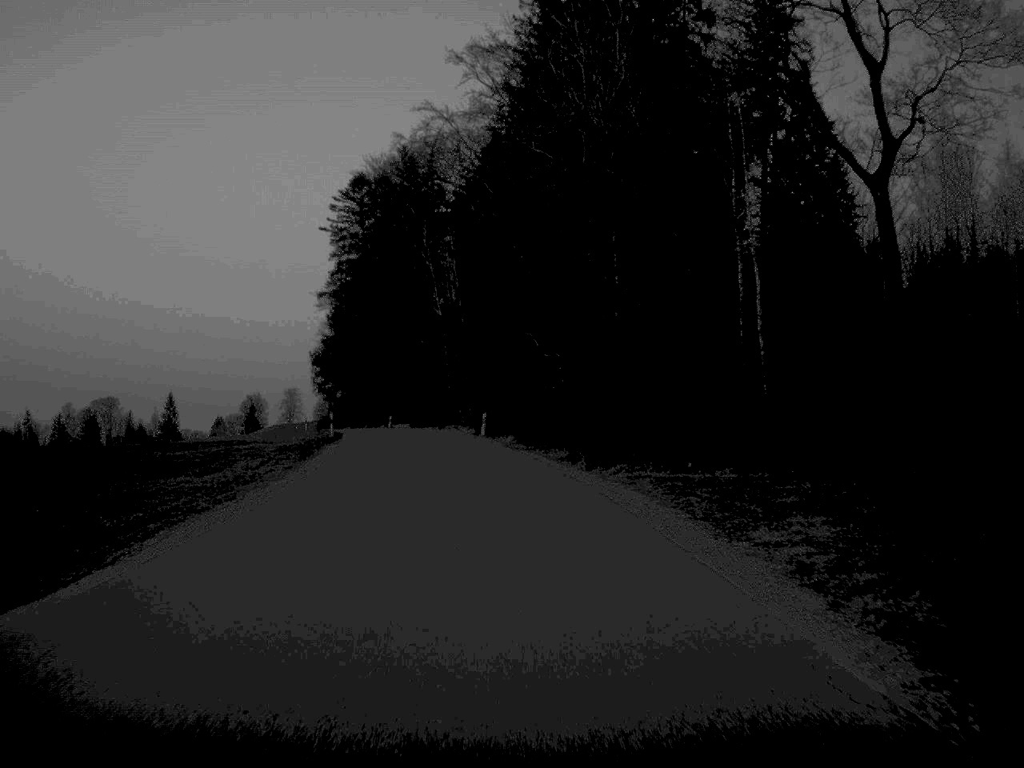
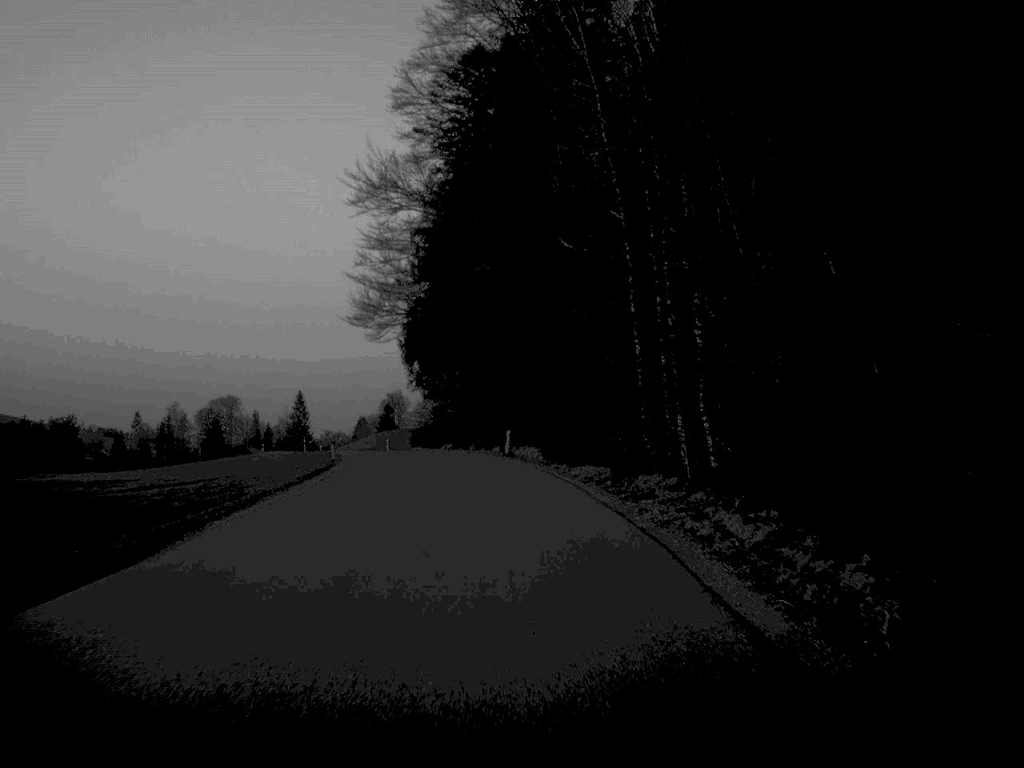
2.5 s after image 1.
(-3.8, +54.9) m; -7°
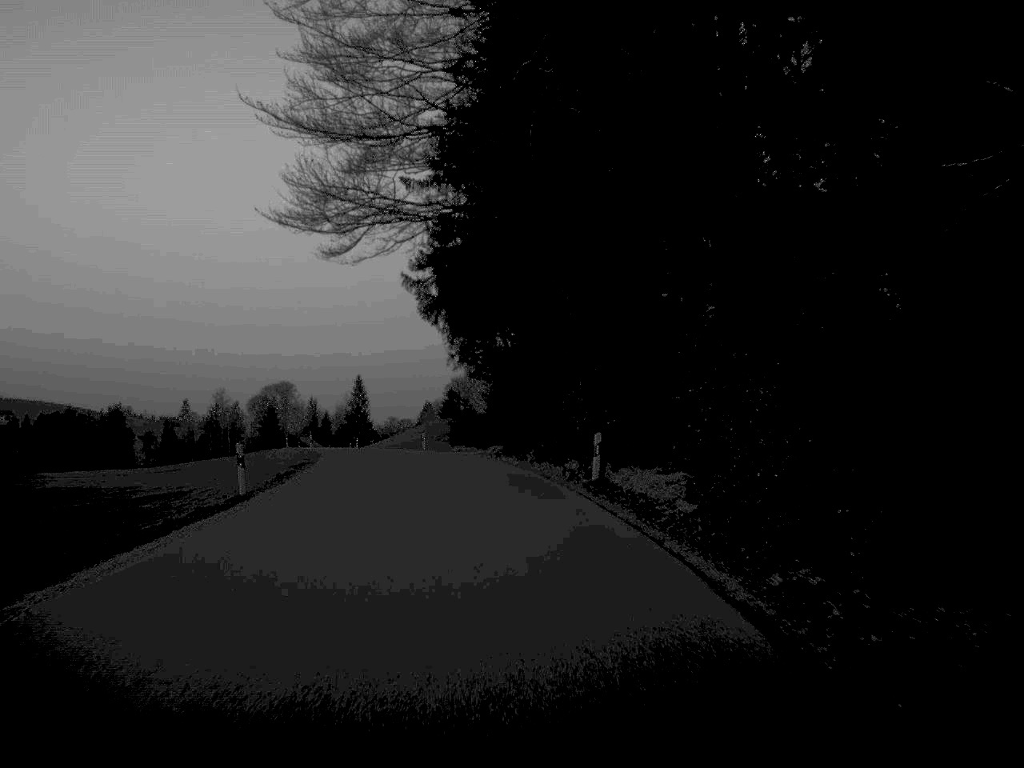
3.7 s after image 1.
(-0.7, +26.3) m; -3°
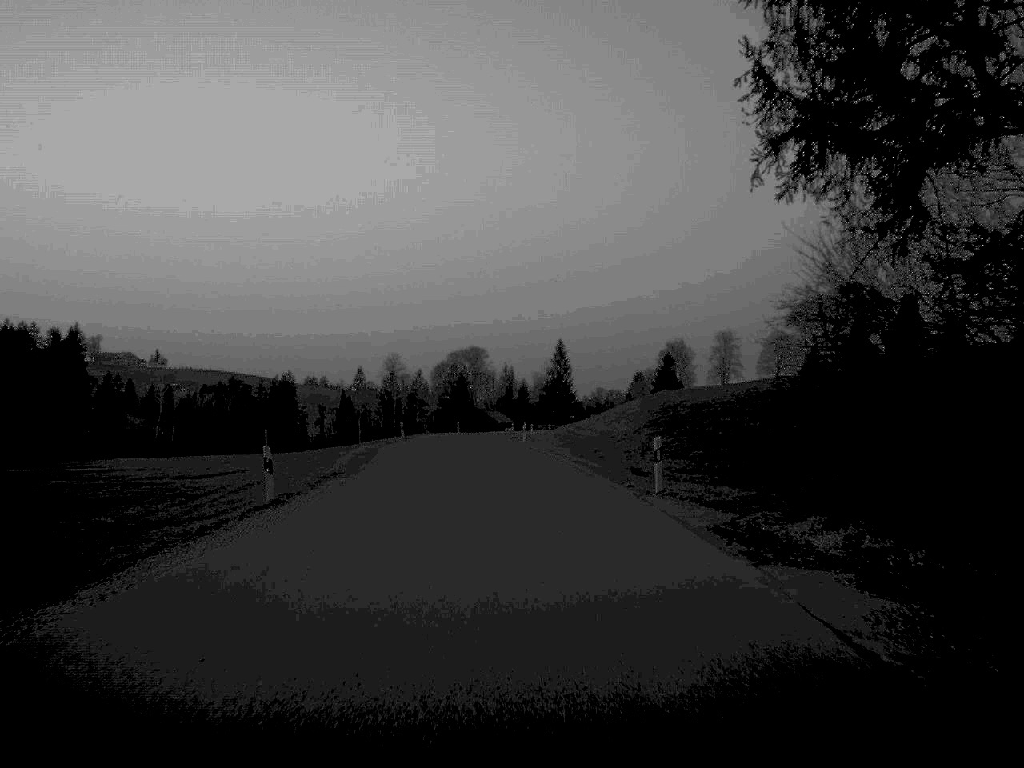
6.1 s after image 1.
(-4.6, +53.8) m; -9°
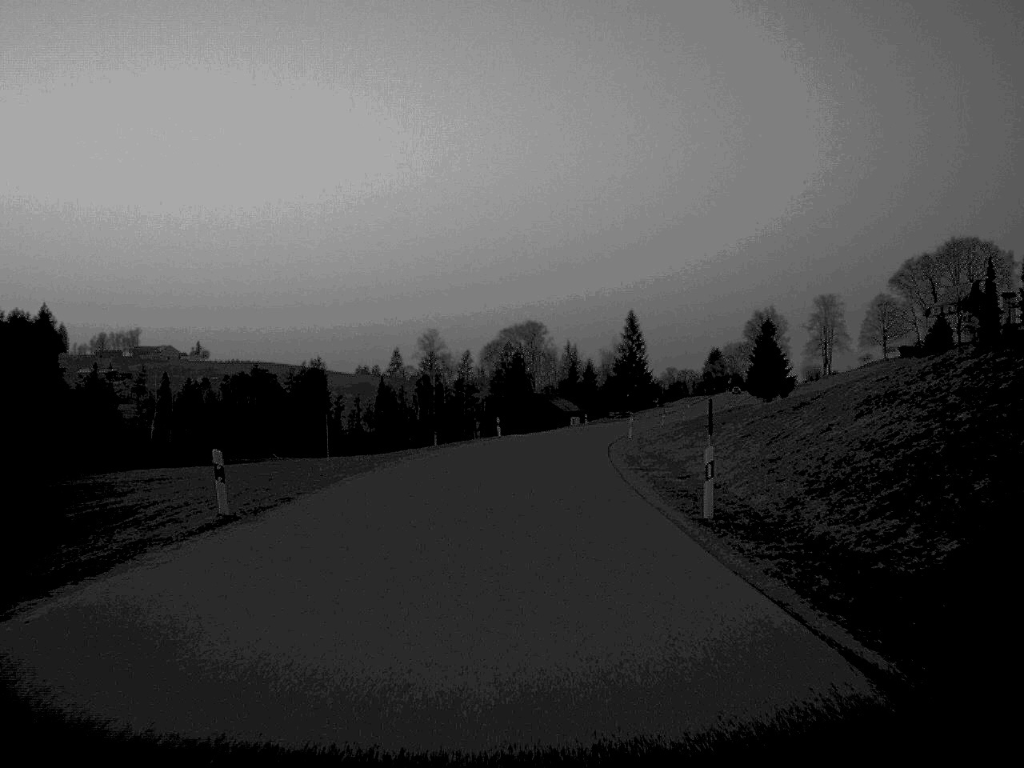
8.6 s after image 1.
(-1.7, +54.7) m; -2°
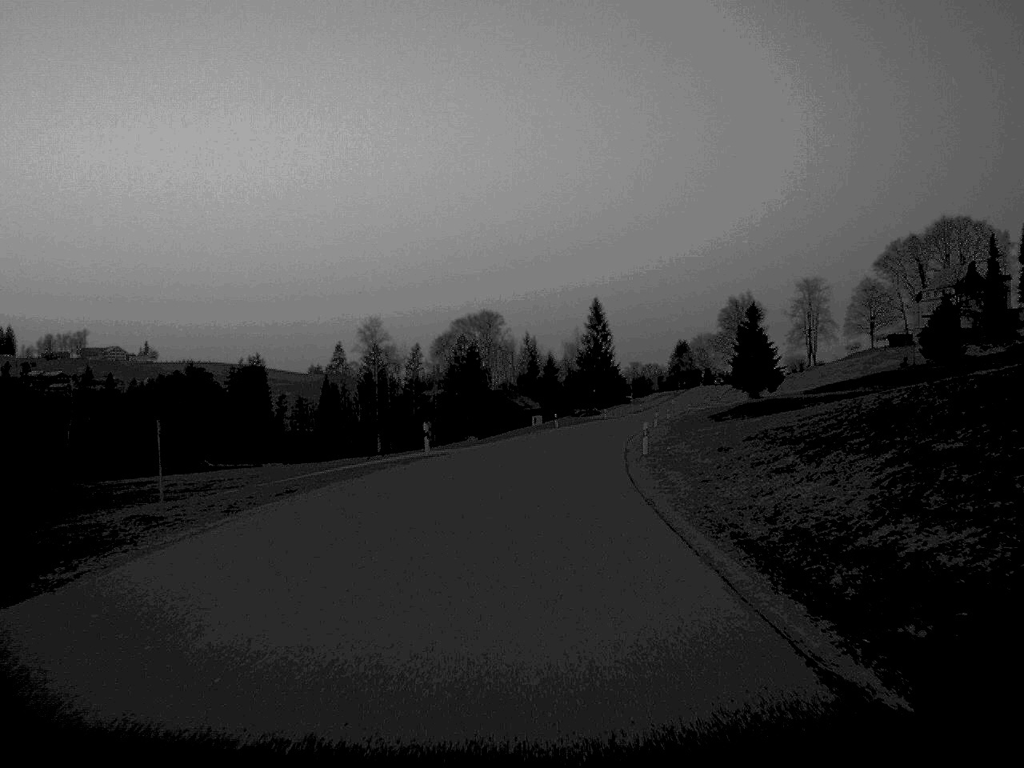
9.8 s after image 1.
(+0.4, +27.1) m; +2°
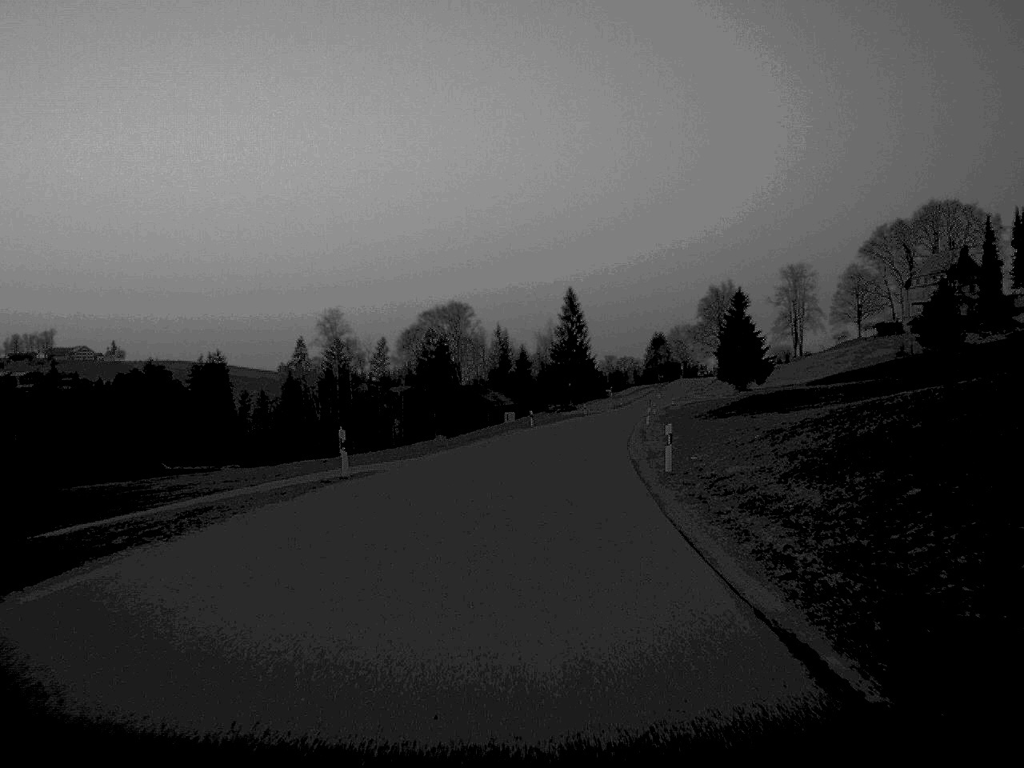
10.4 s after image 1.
(+0.1, +13.5) m; +1°
